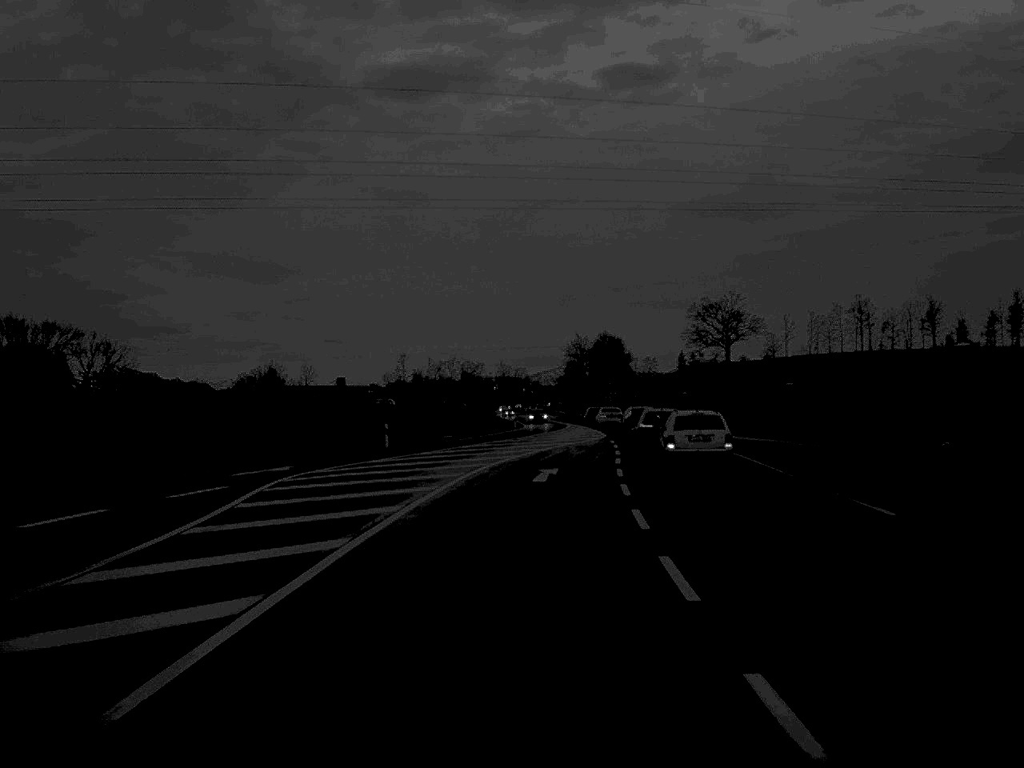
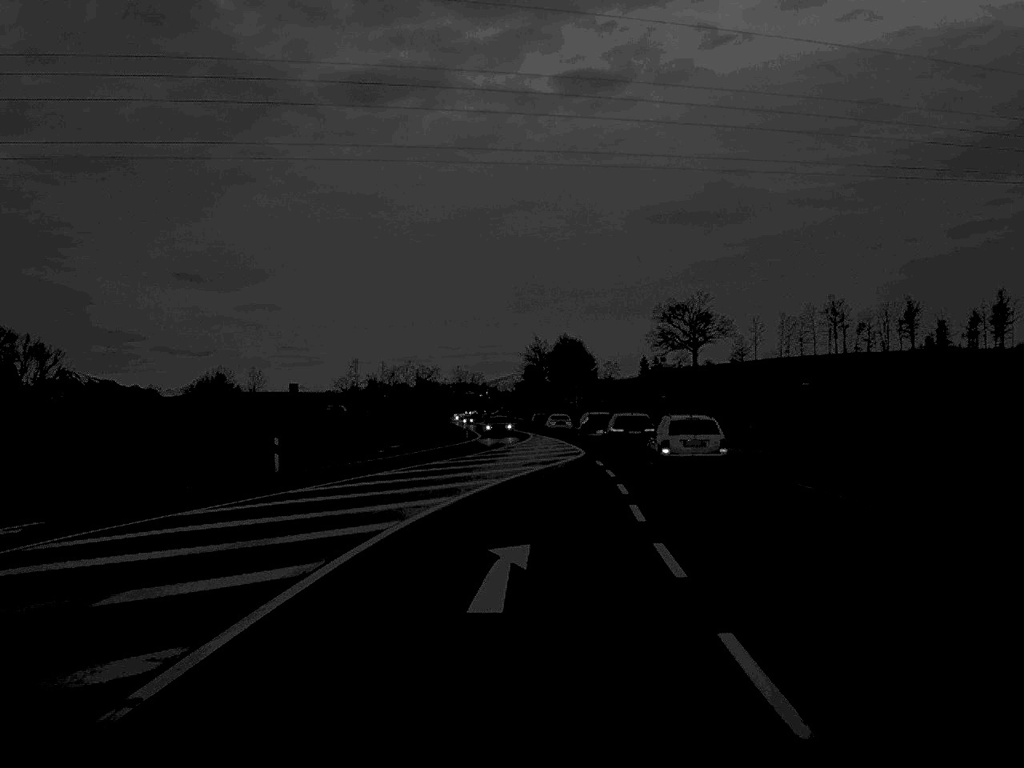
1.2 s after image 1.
(+0.2, +16.5) m; +2°
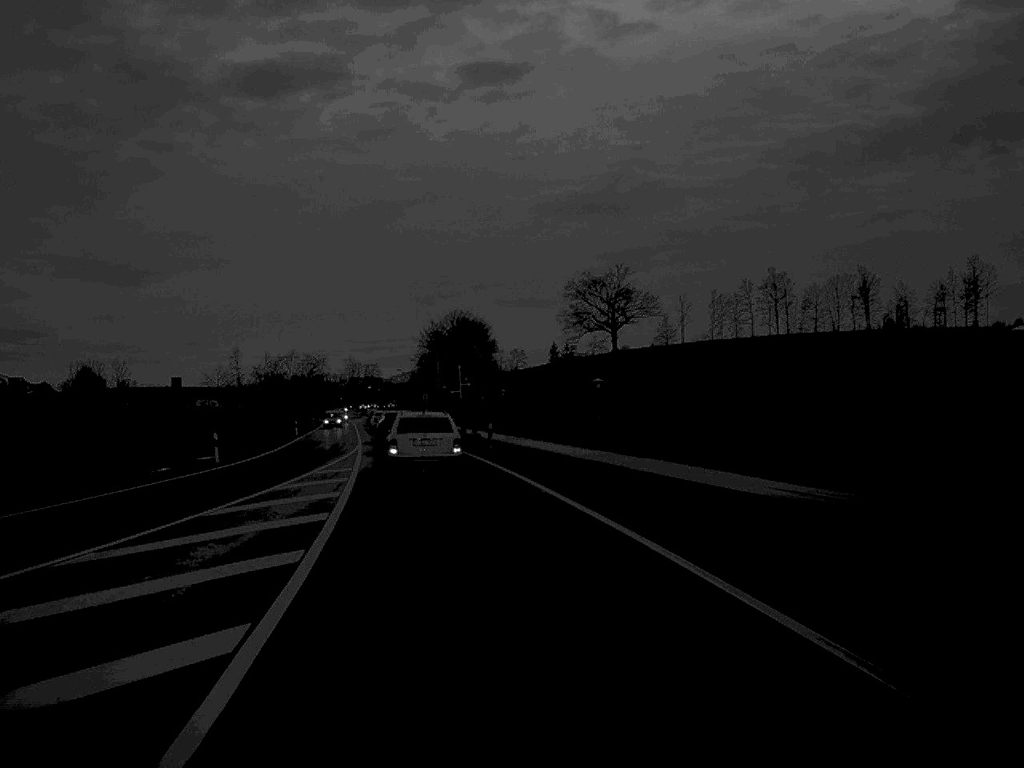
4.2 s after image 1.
(+3.1, +43.6) m; +4°
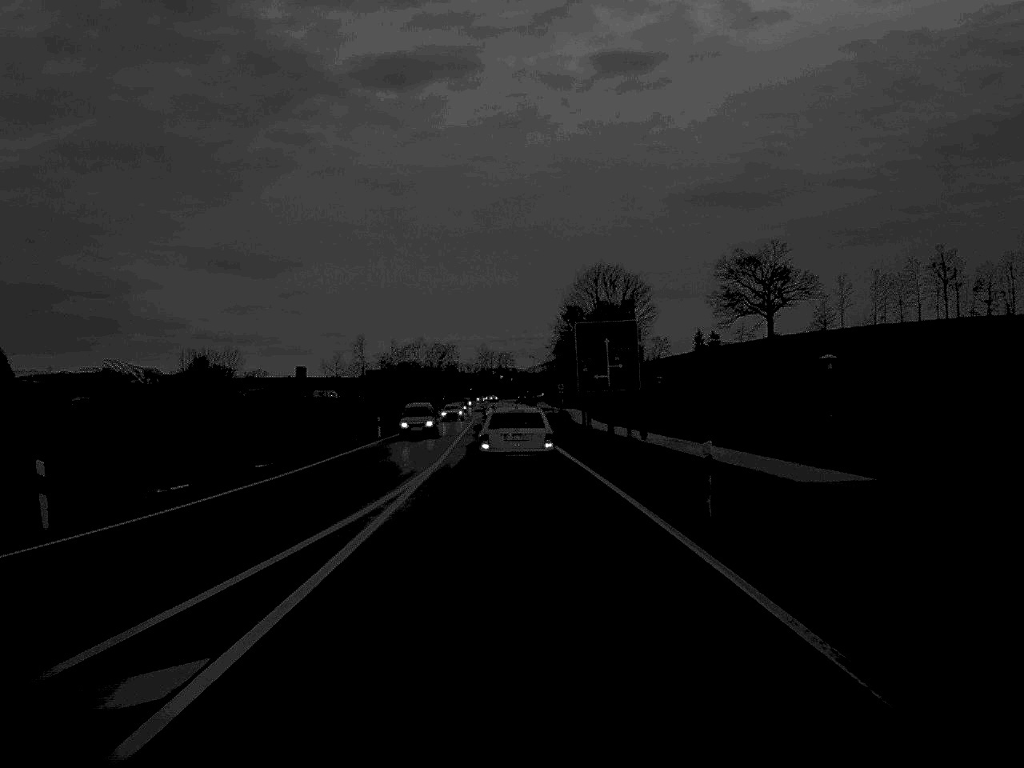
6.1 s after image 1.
(-1.6, +25.1) m; -6°
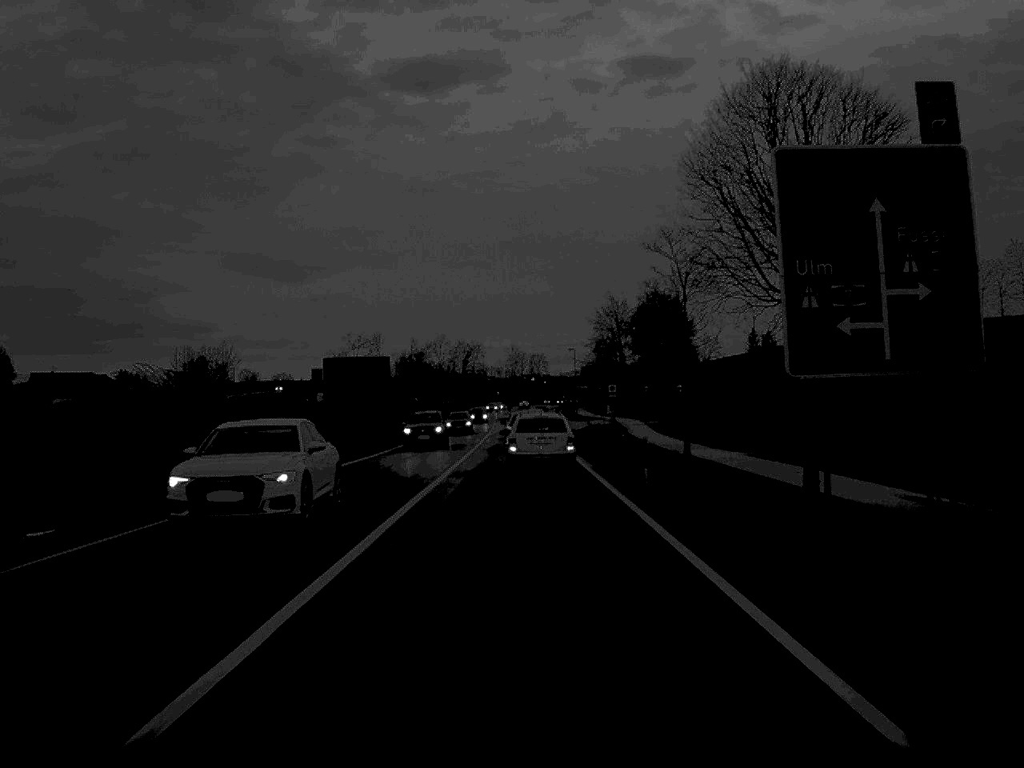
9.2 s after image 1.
(-0.6, +40.2) m; -1°
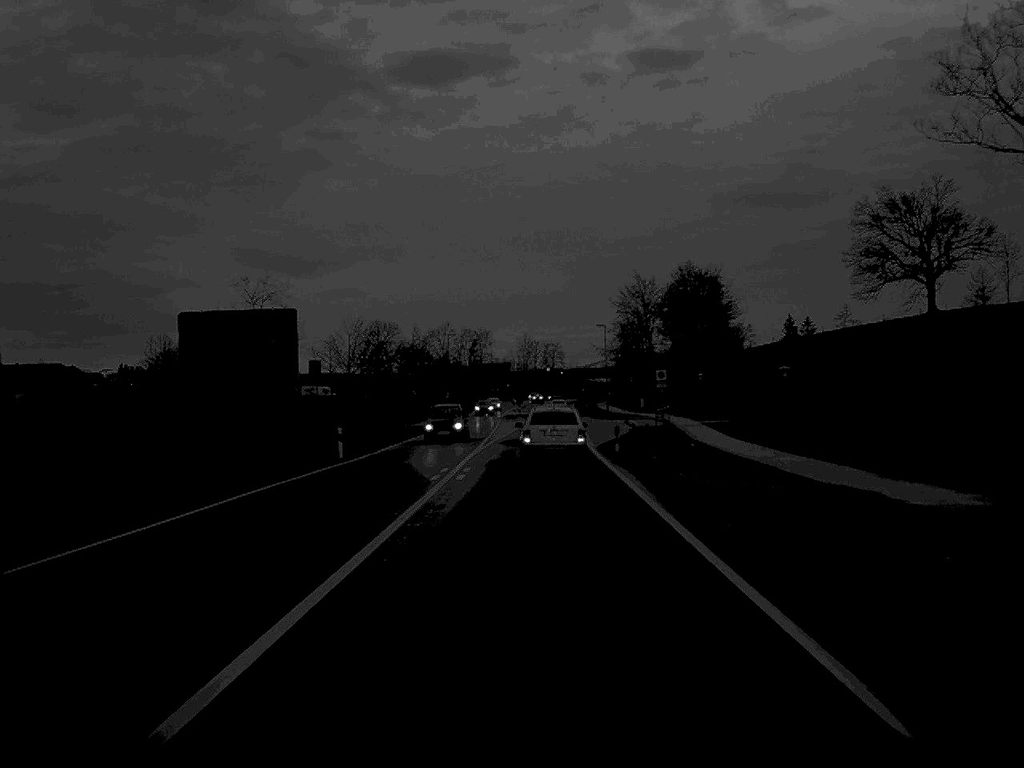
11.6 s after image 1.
(-0.1, +33.3) m; 0°
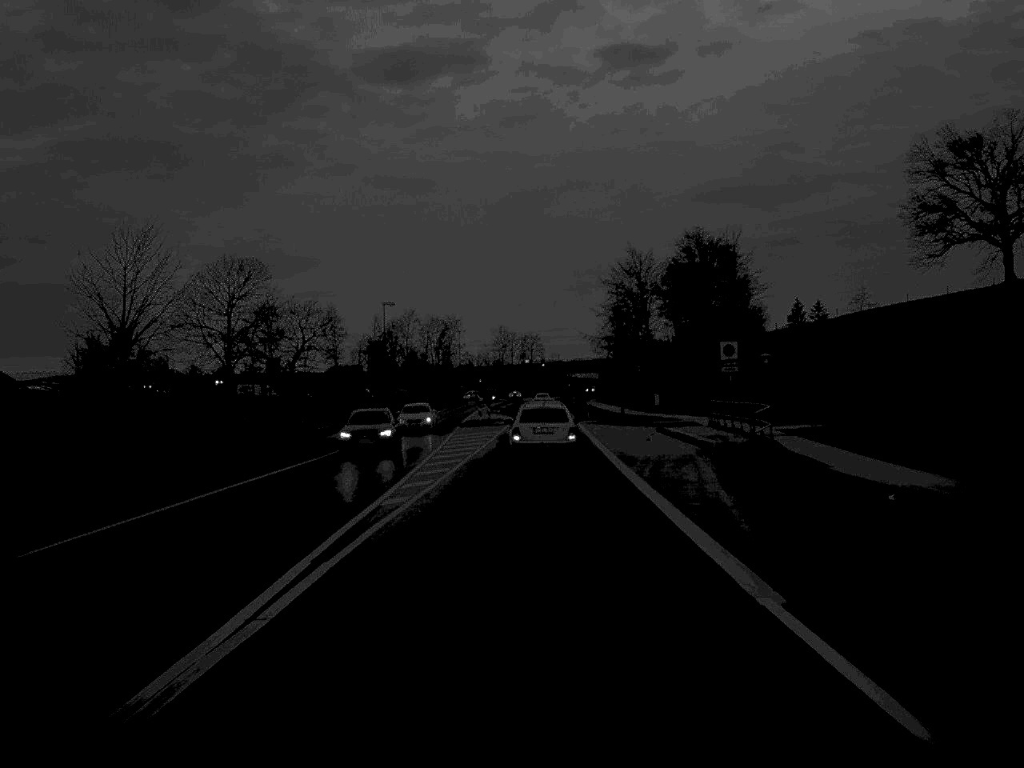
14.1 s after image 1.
(+0.3, +36.2) m; +1°
